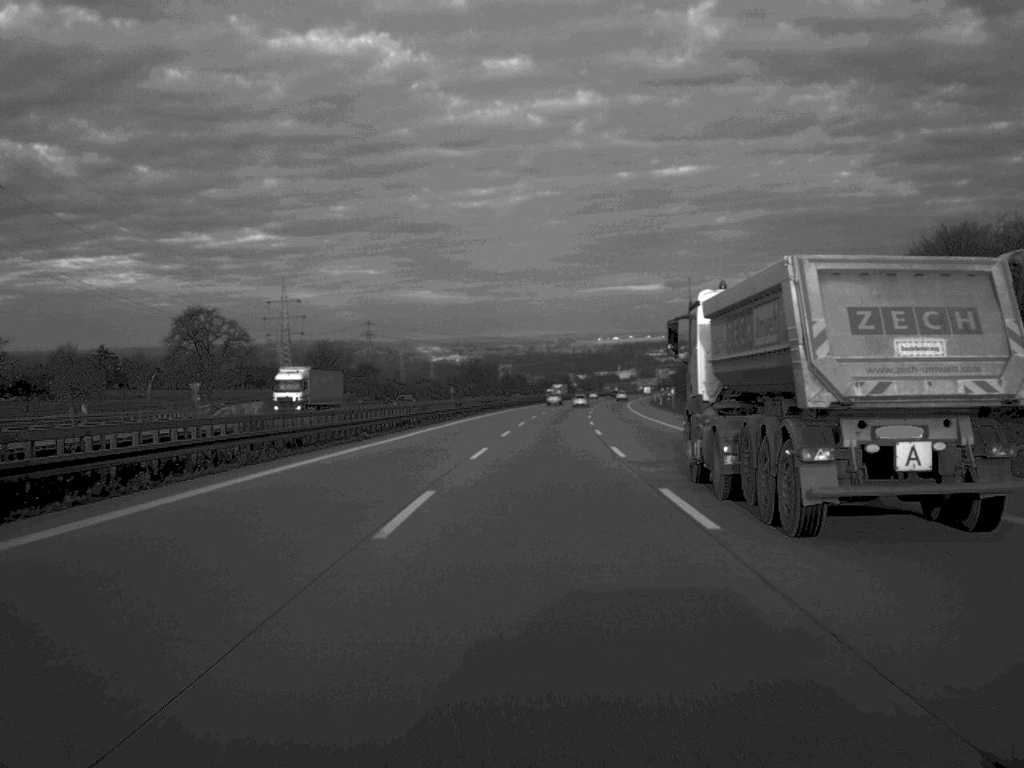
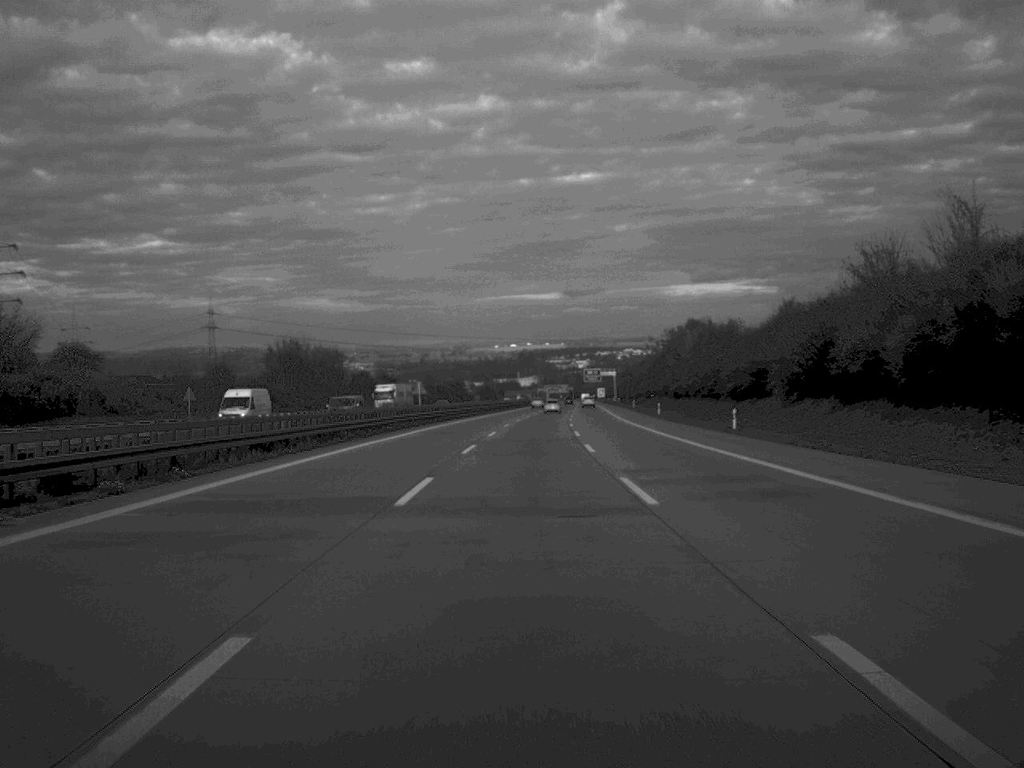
(+5.2, +134.3) m; +5°
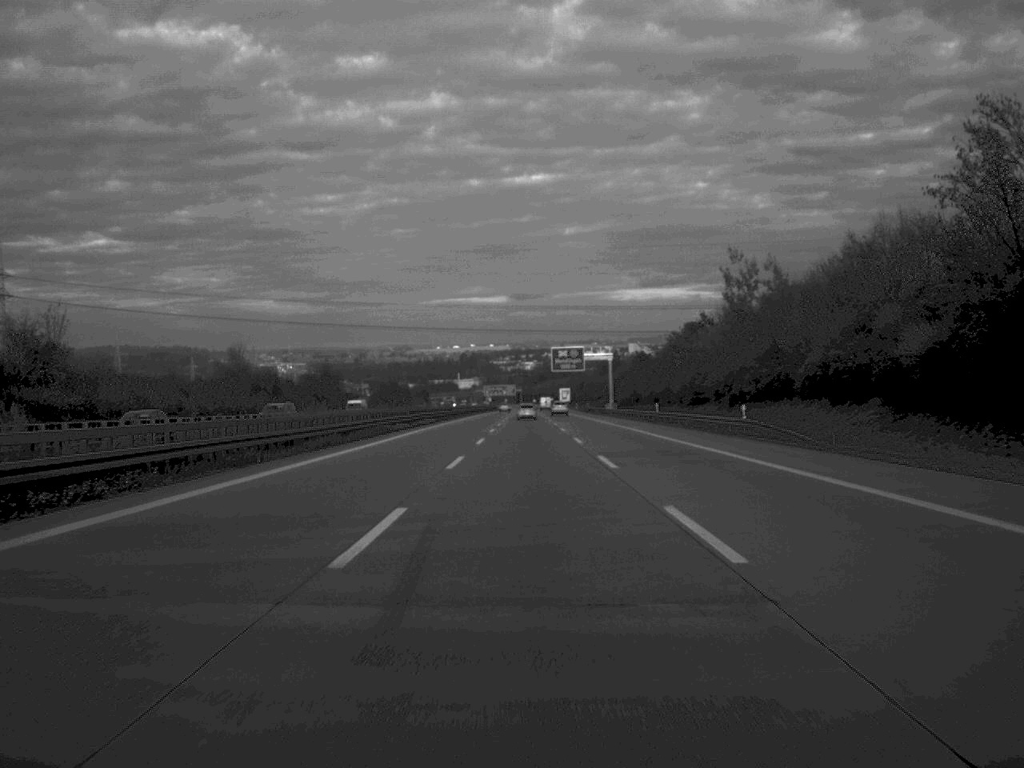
(+4.4, +166.2) m; +3°
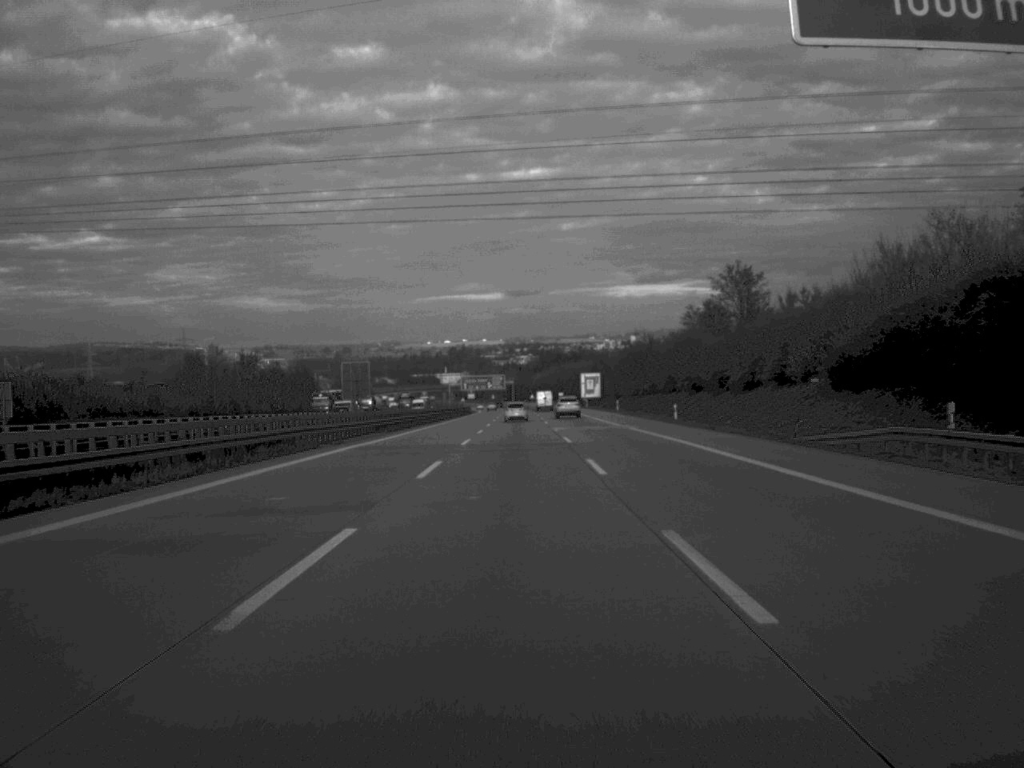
(0.0, +164.8) m; 0°
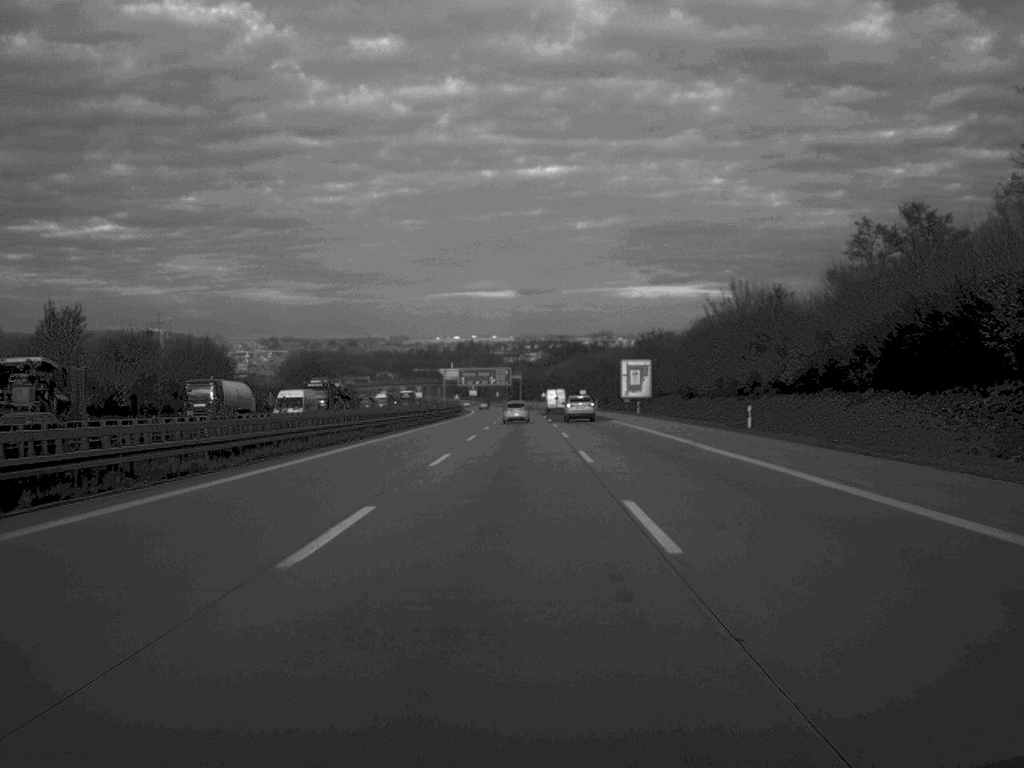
(-0.1, +67.7) m; 0°
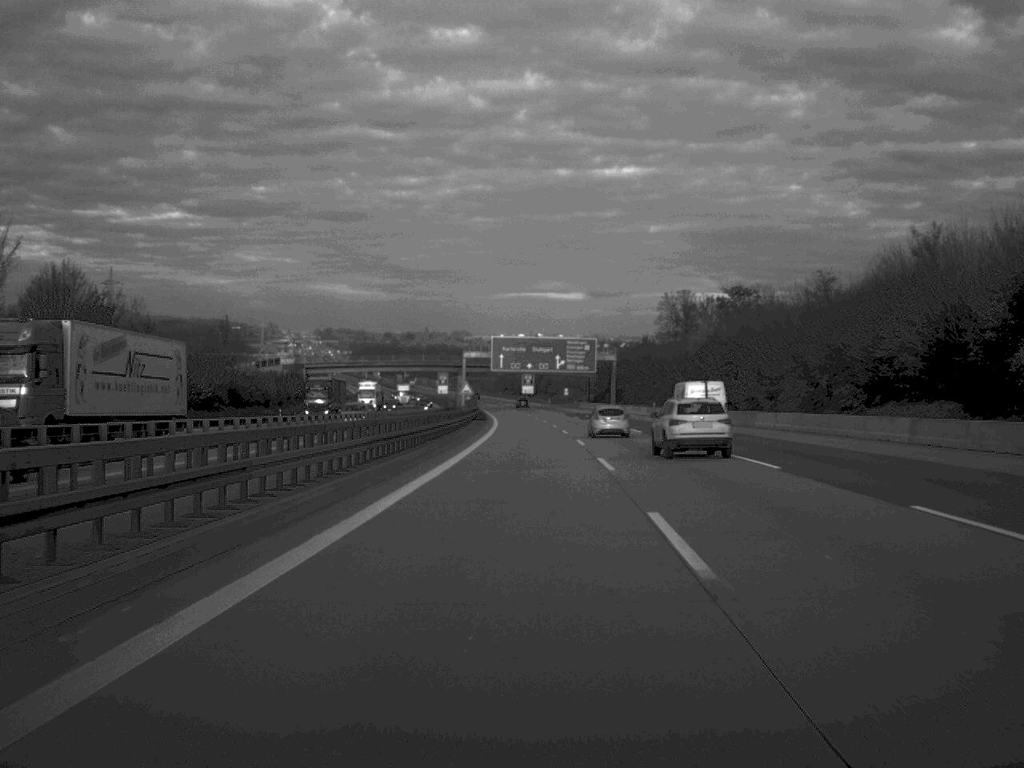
(-4.7, +164.9) m; -3°
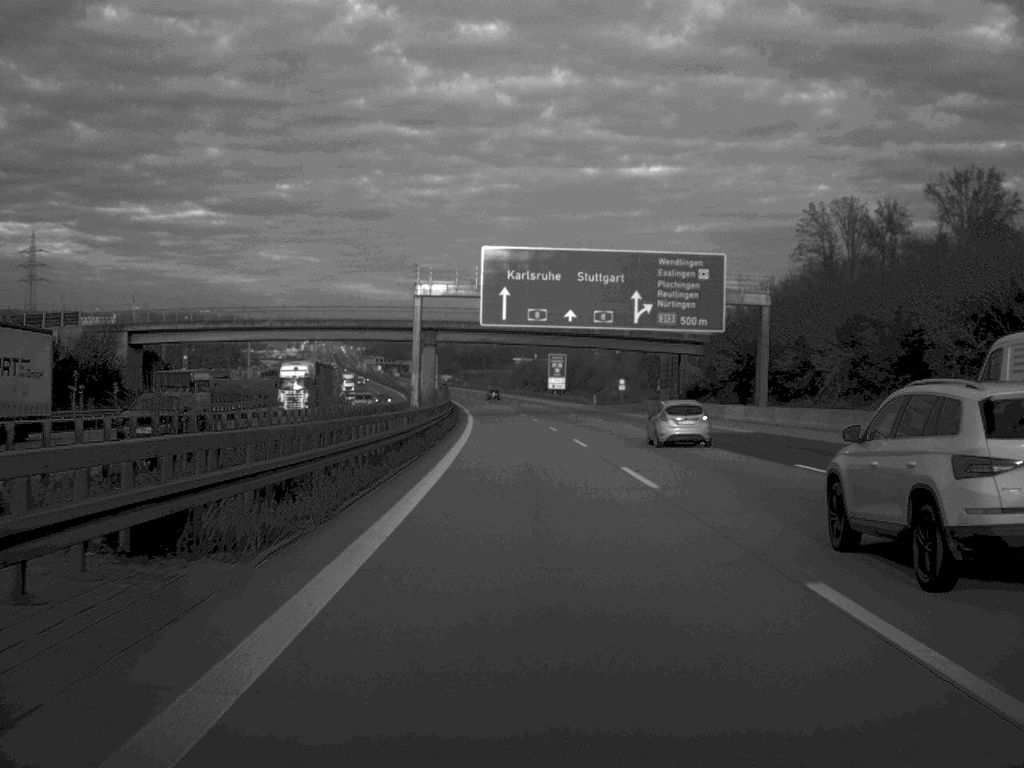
(-0.7, +98.0) m; -1°
